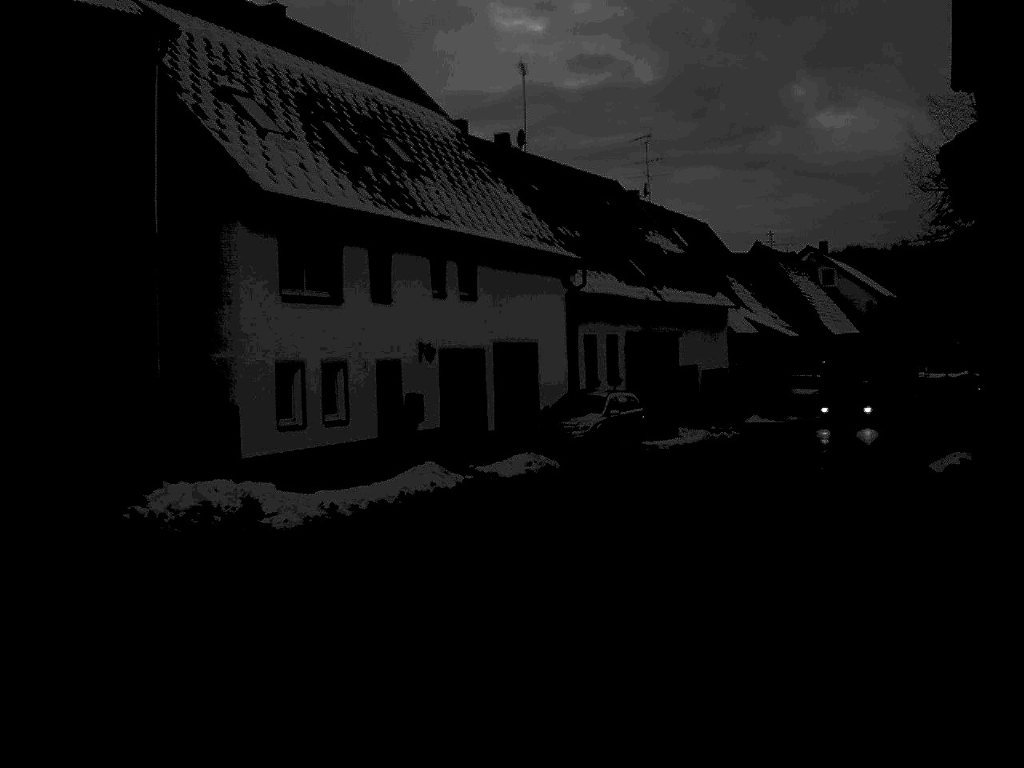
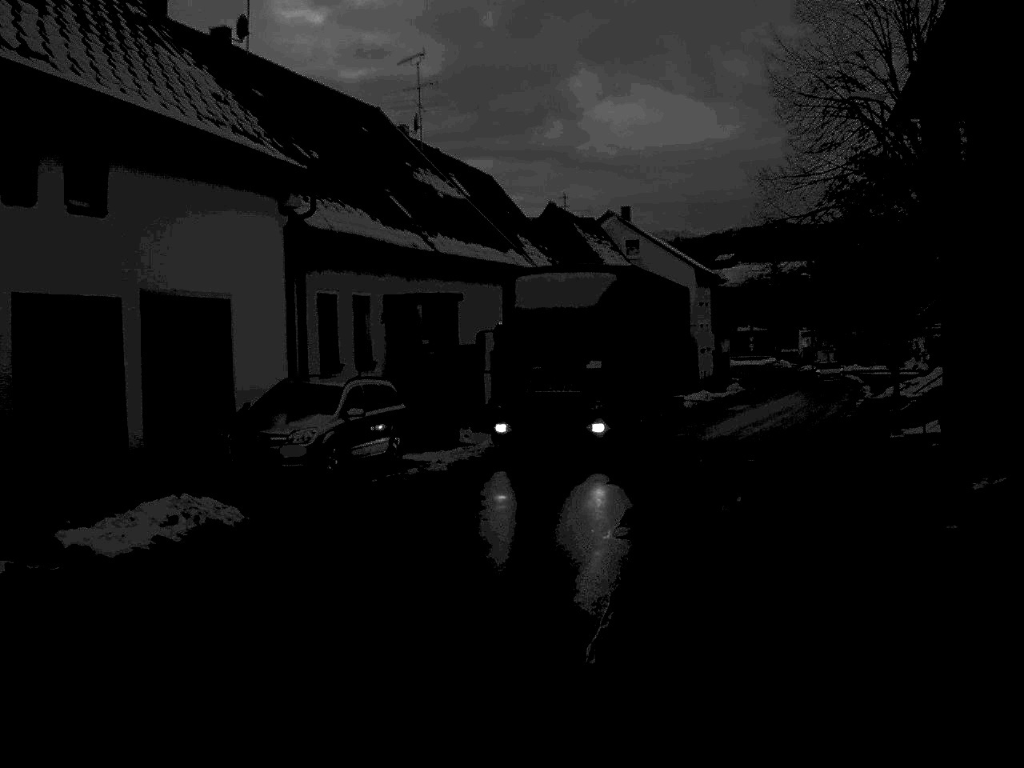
(+1.0, +12.2) m; +10°
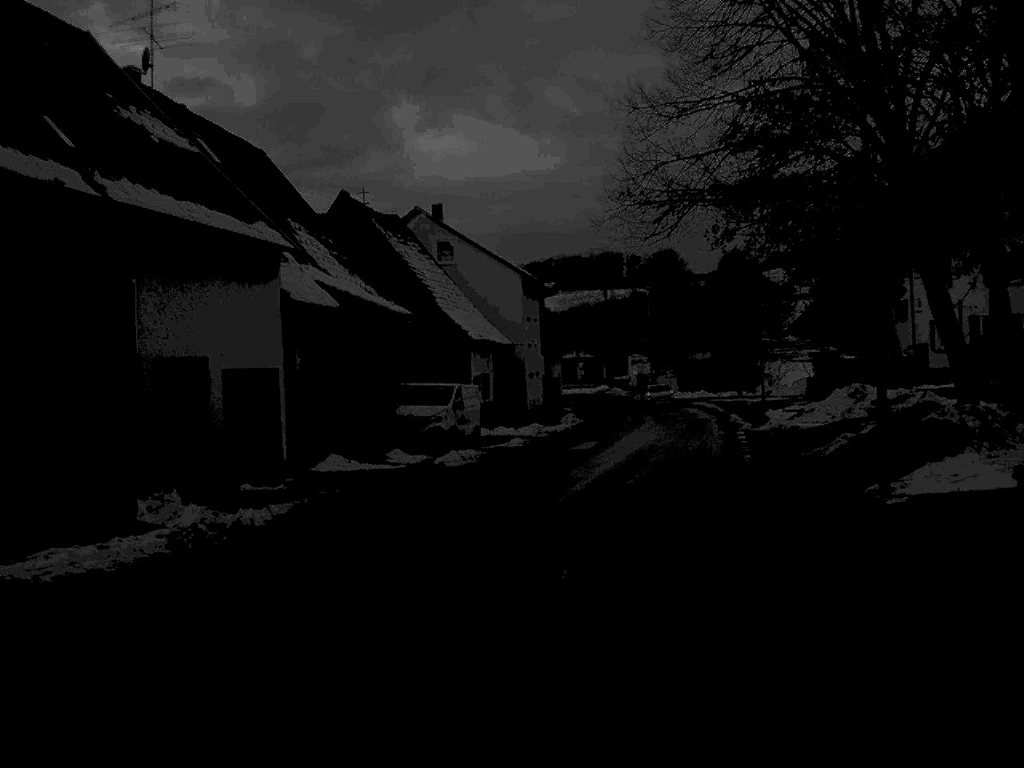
(+1.0, +12.0) m; +8°
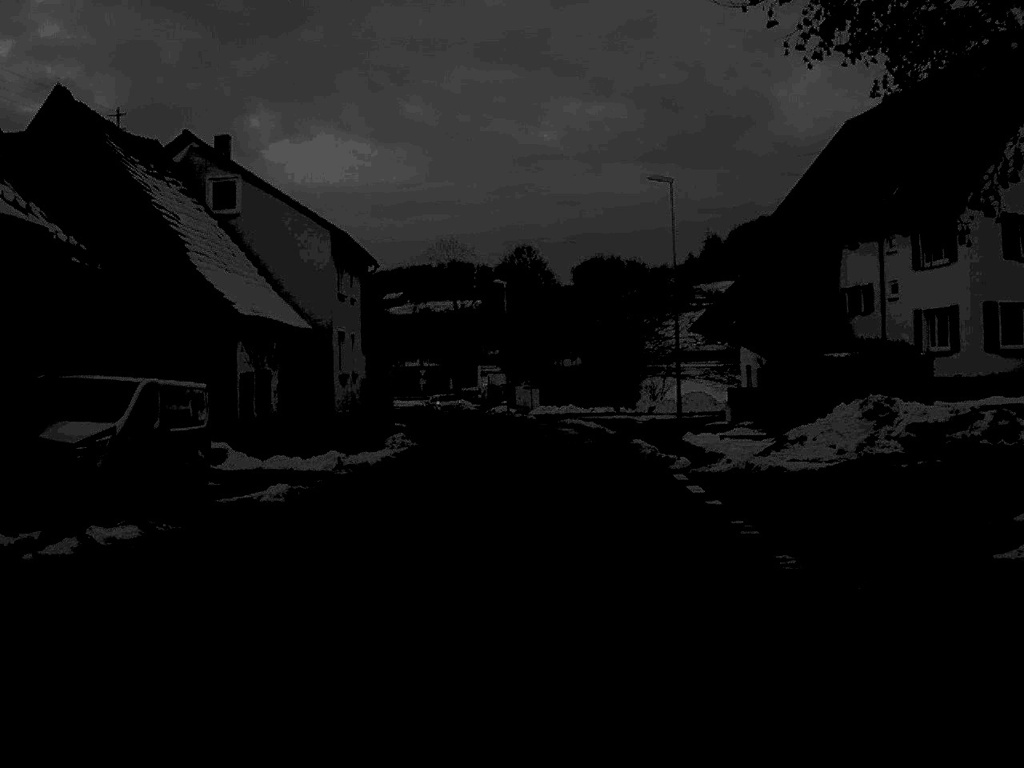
(+1.1, +17.8) m; +7°
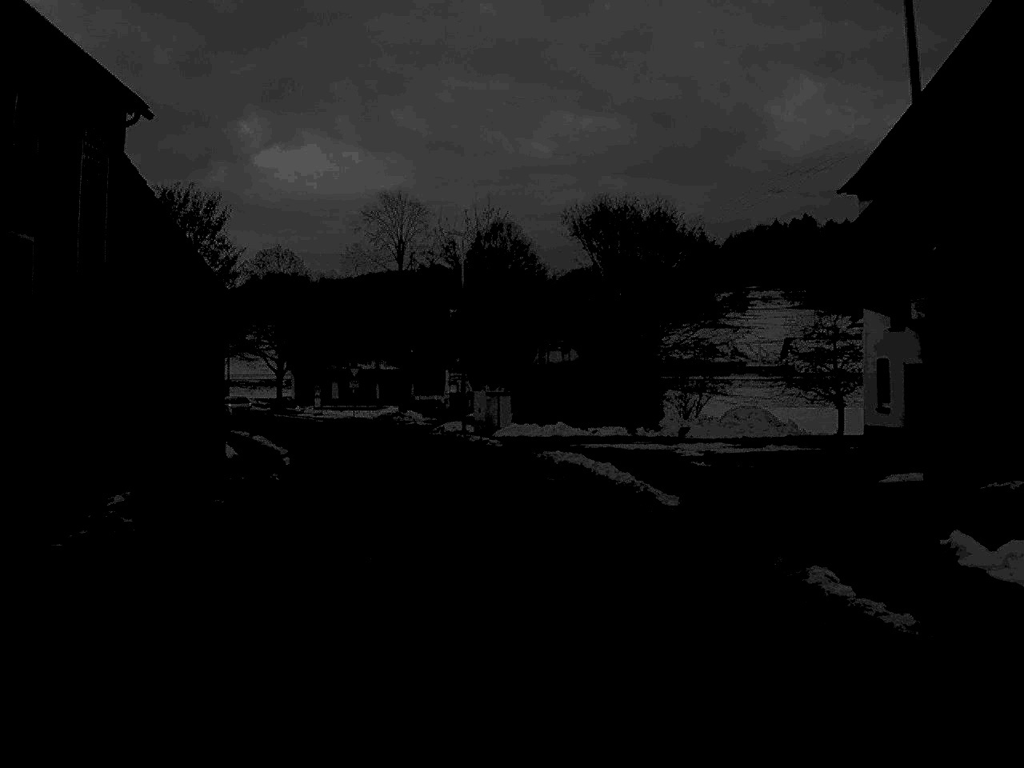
(+0.7, +27.4) m; +1°
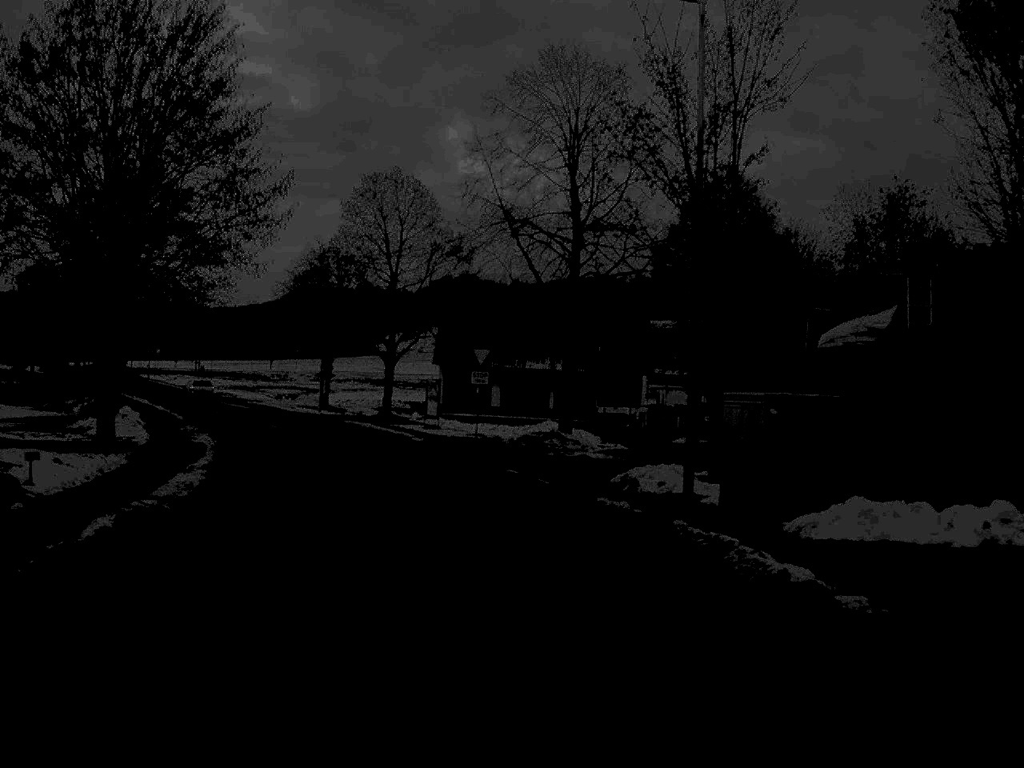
(-1.7, +31.8) m; -9°
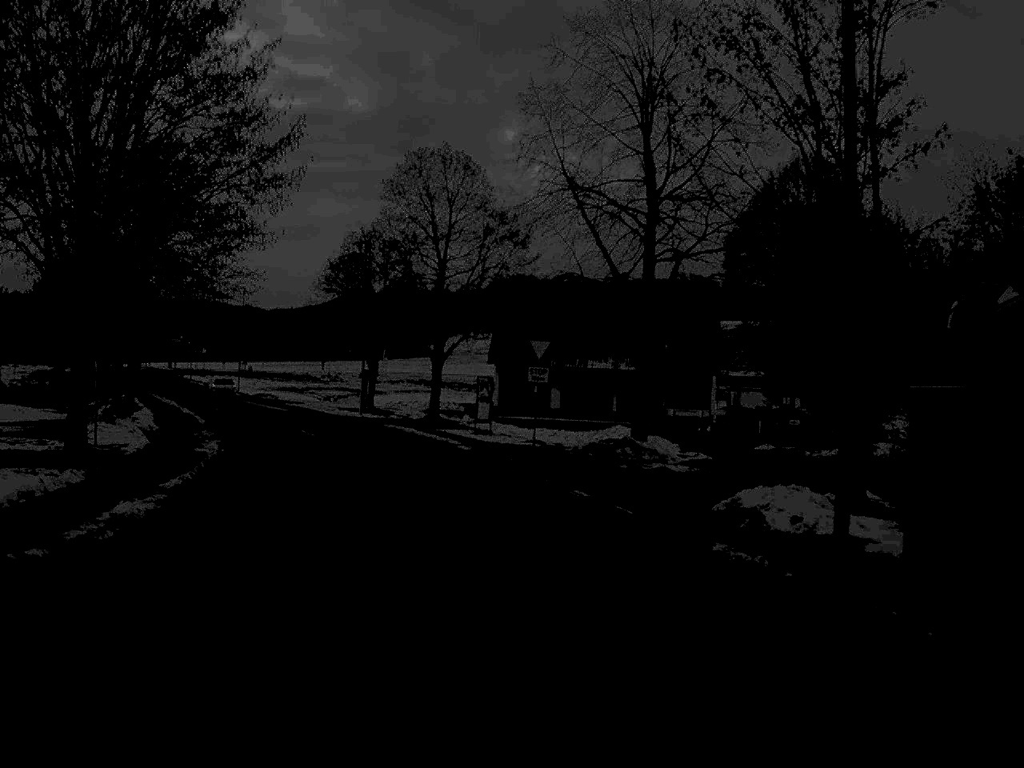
(-0.1, +6.3) m; -3°
